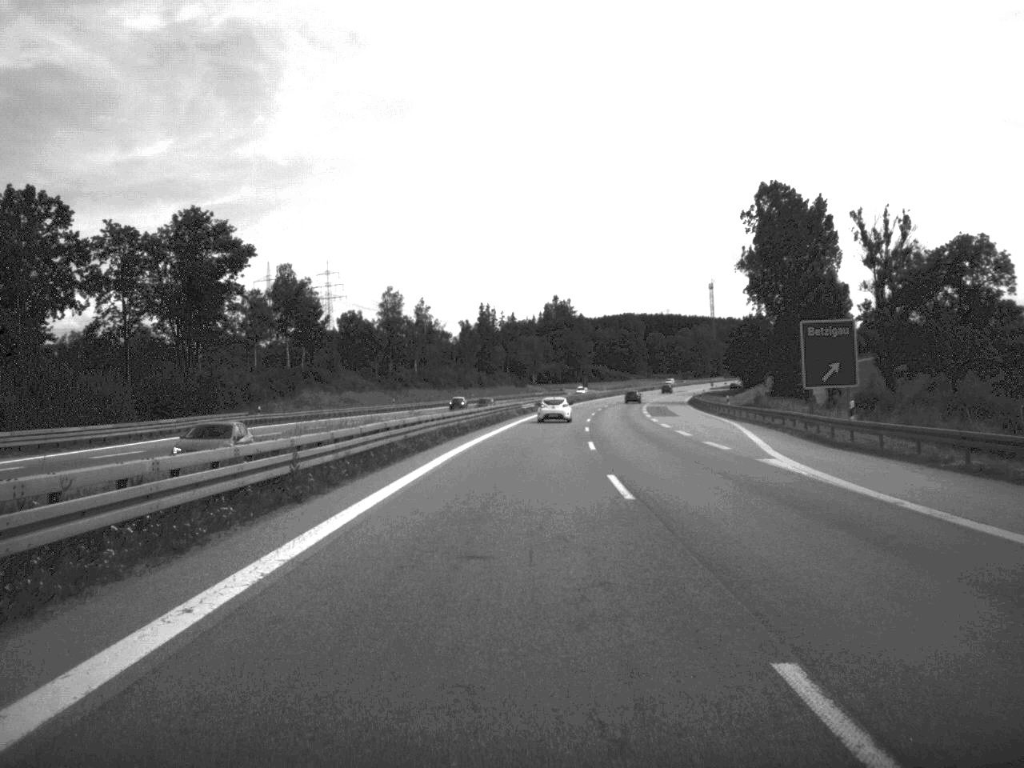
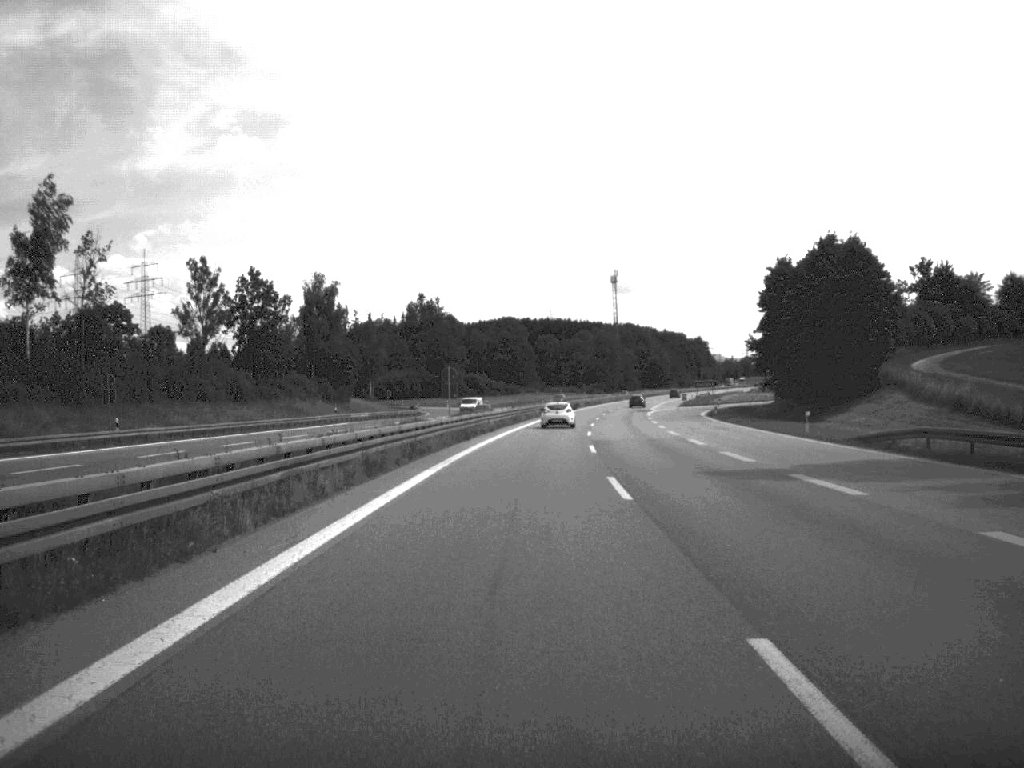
(+6.2, +122.8) m; +6°
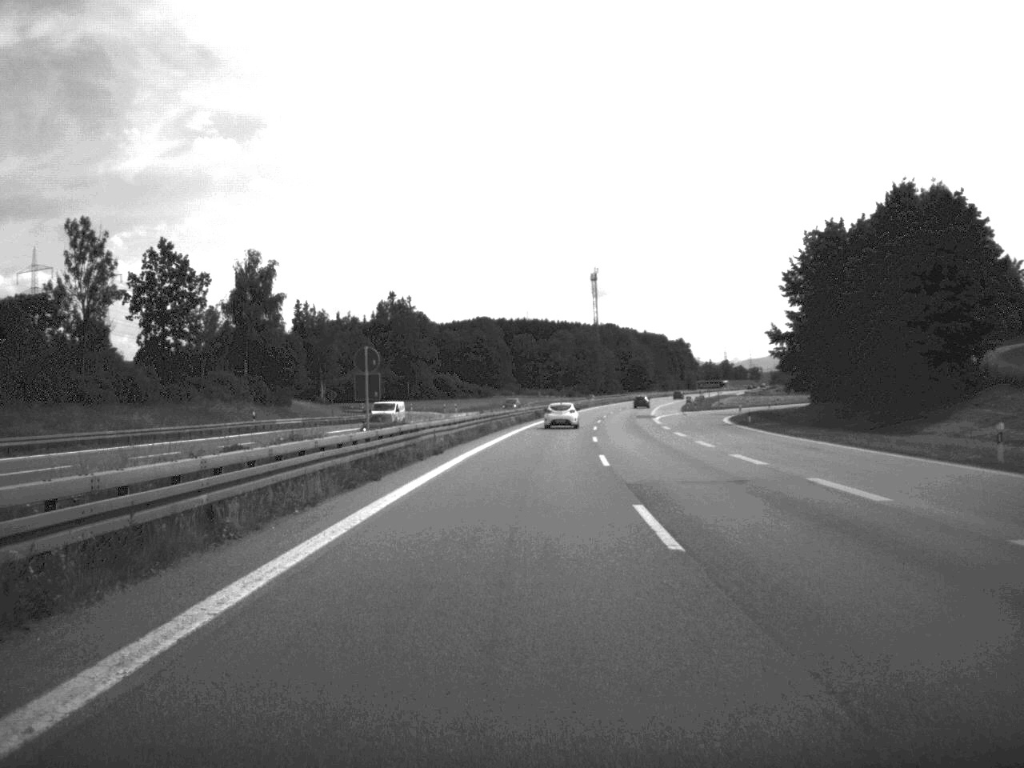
(+0.2, +24.7) m; +1°
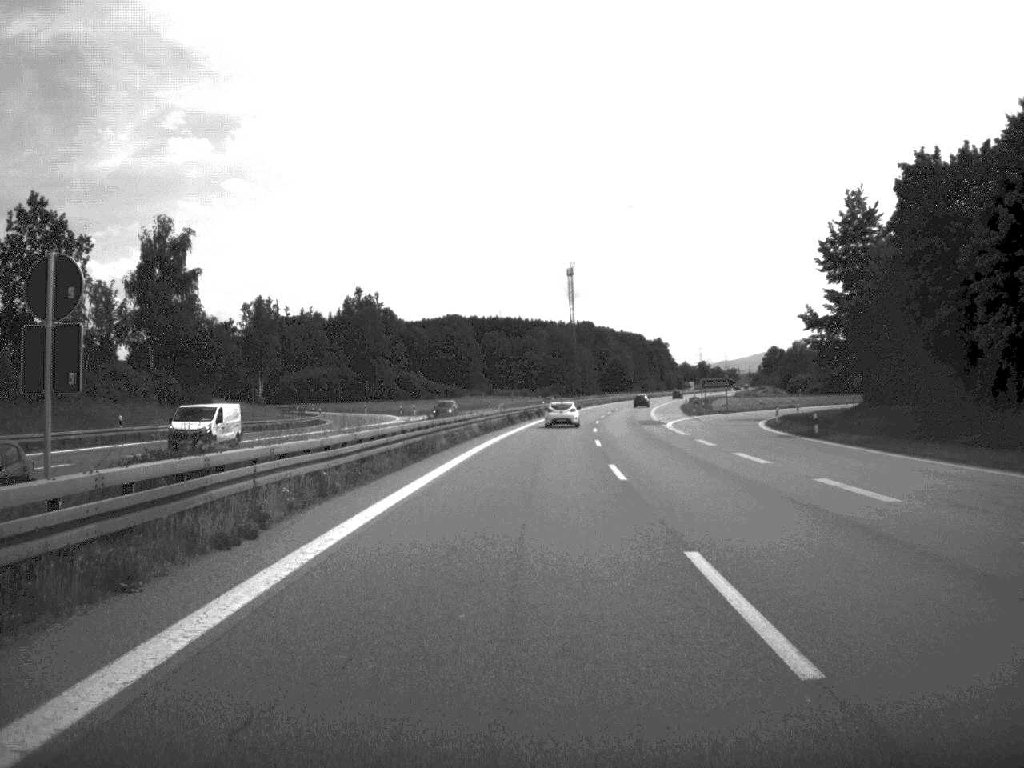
(+0.2, +23.7) m; +1°
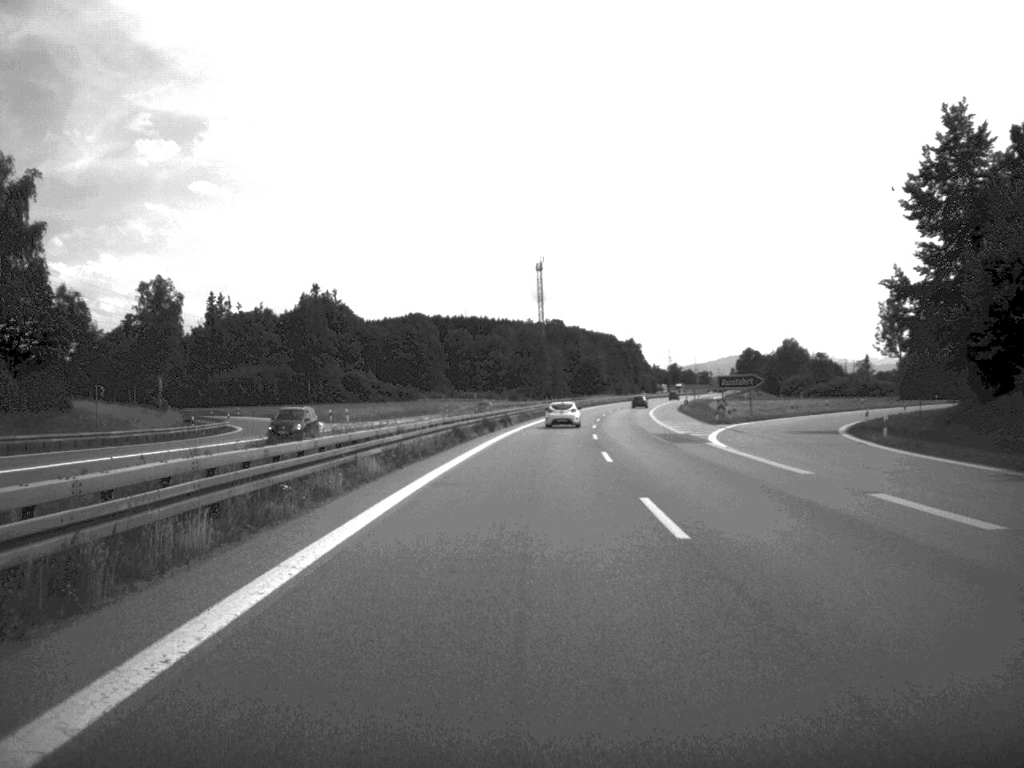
(+0.4, +28.3) m; +1°
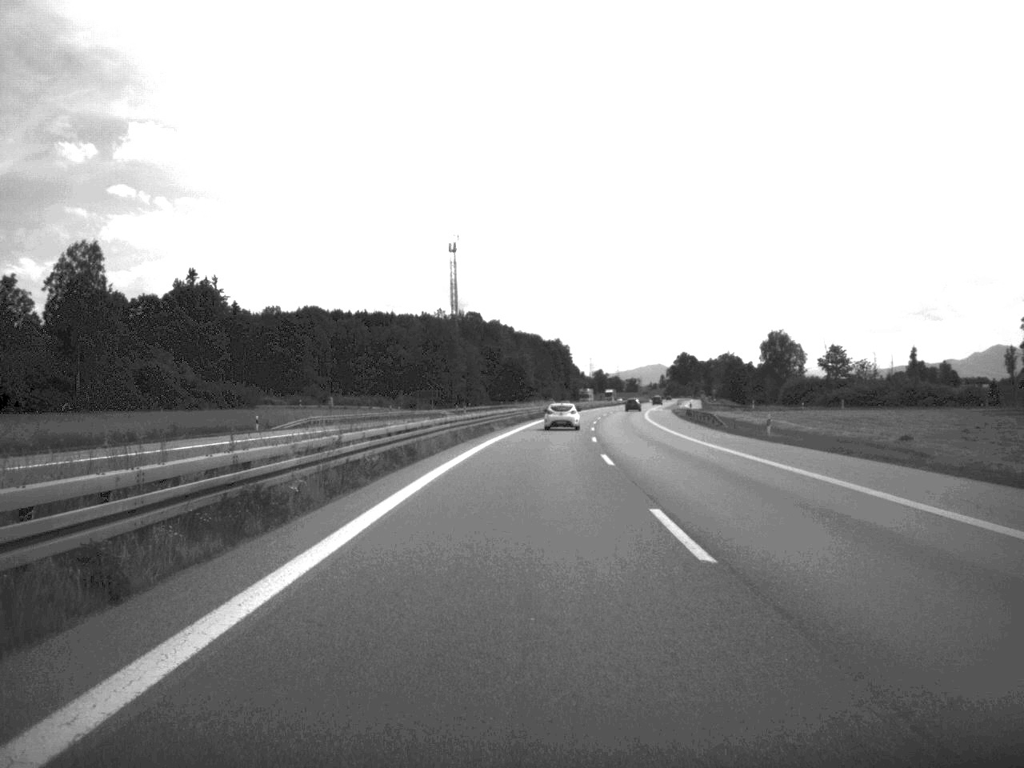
(+2.3, +72.8) m; +4°
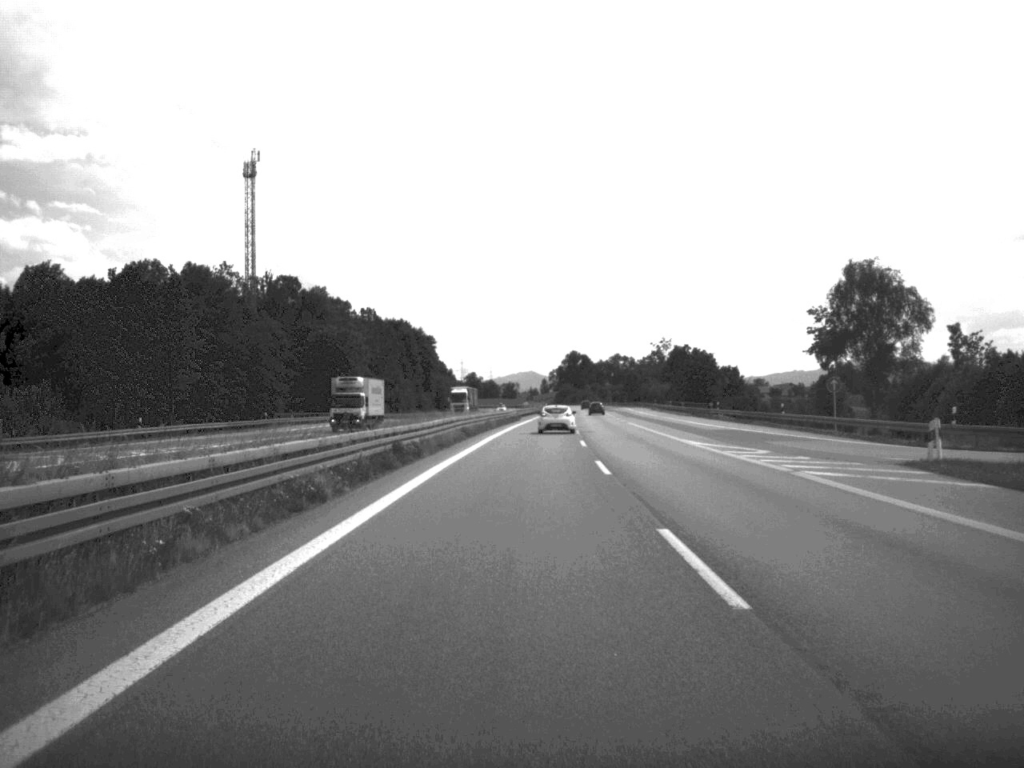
(+6.5, +126.4) m; +6°
